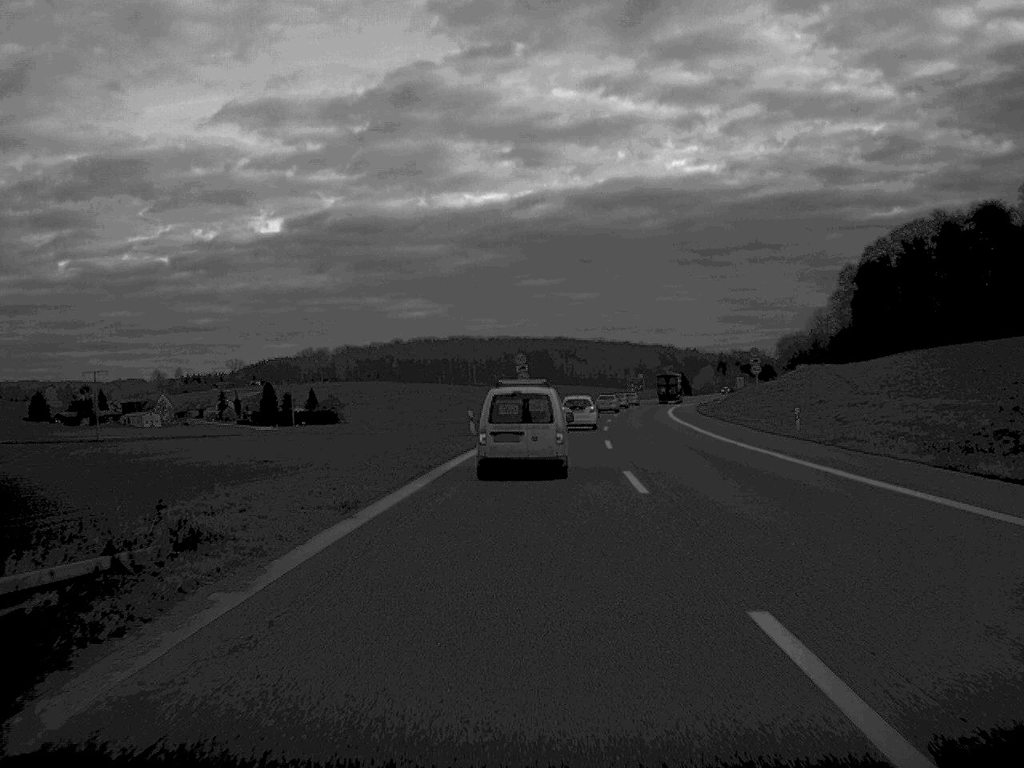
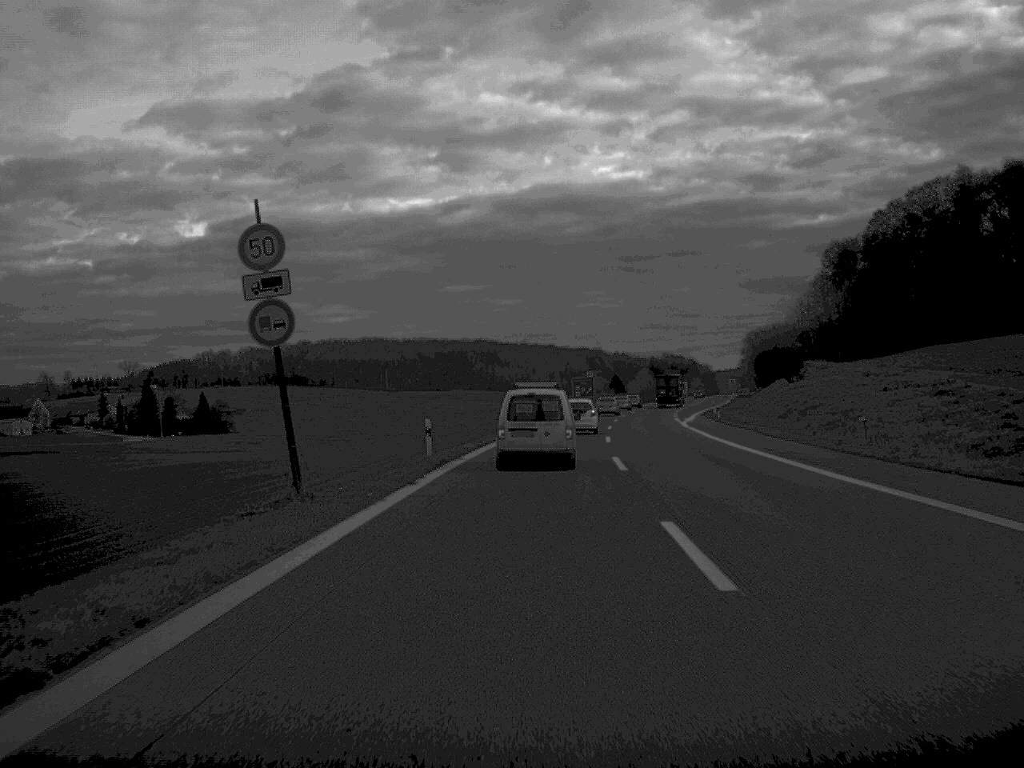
(+2.4, +64.3) m; +3°
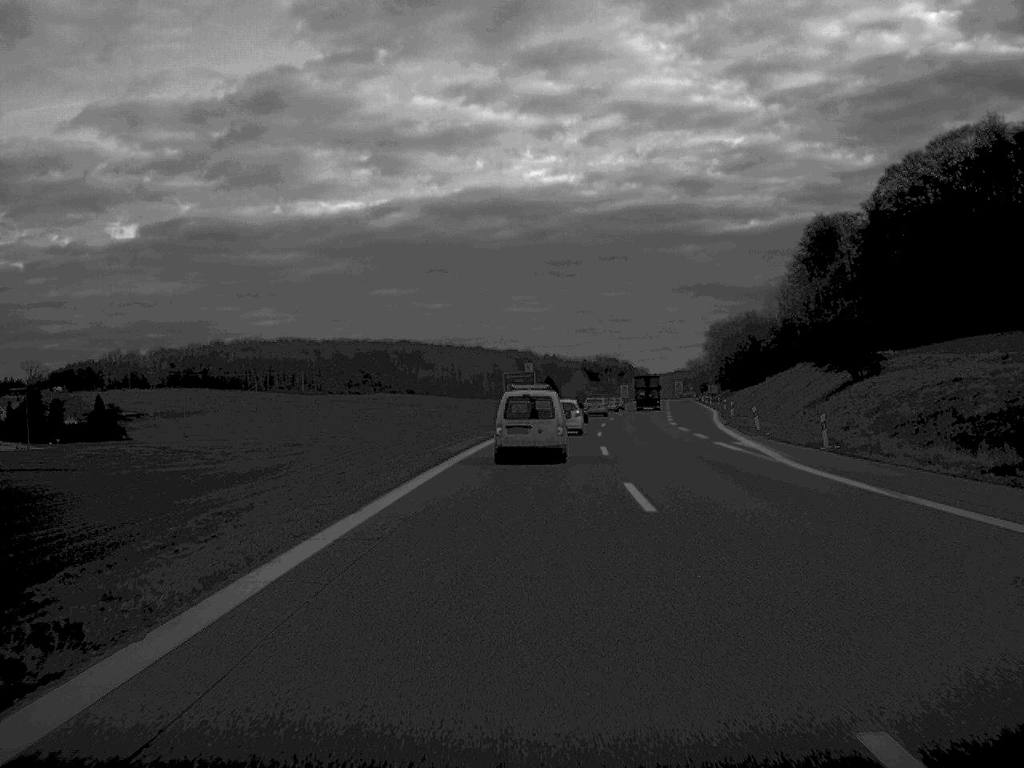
(+1.3, +46.0) m; +3°
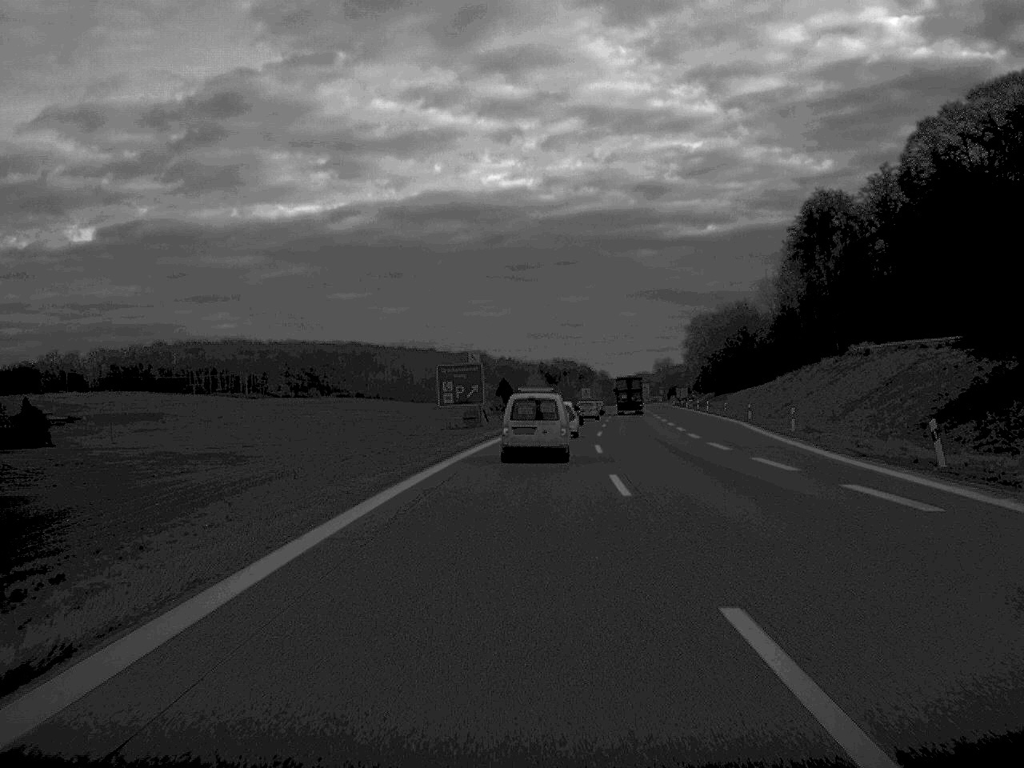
(+0.6, +32.0) m; +2°
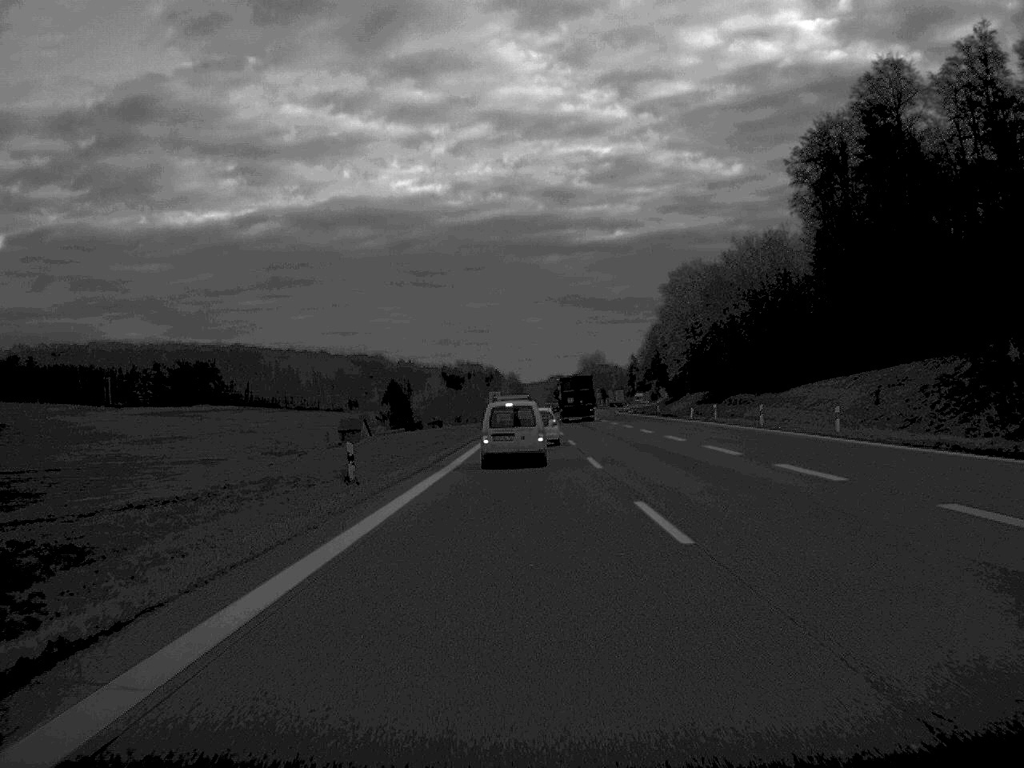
(+2.8, +78.1) m; +4°
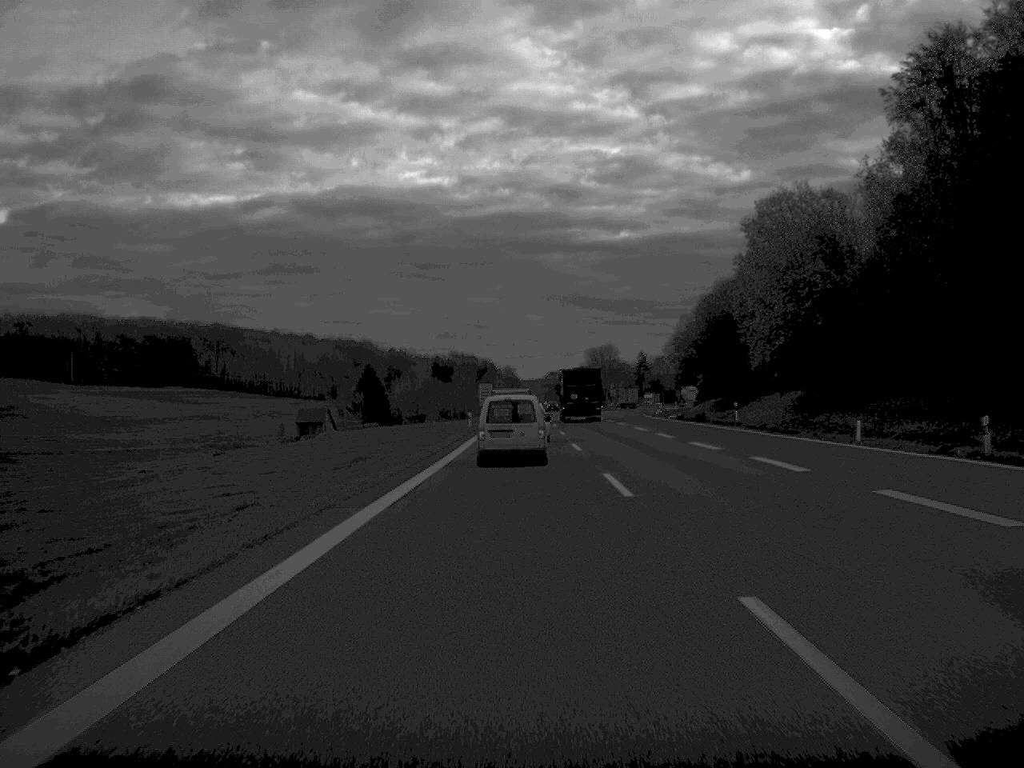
(+0.1, +46.2) m; 0°
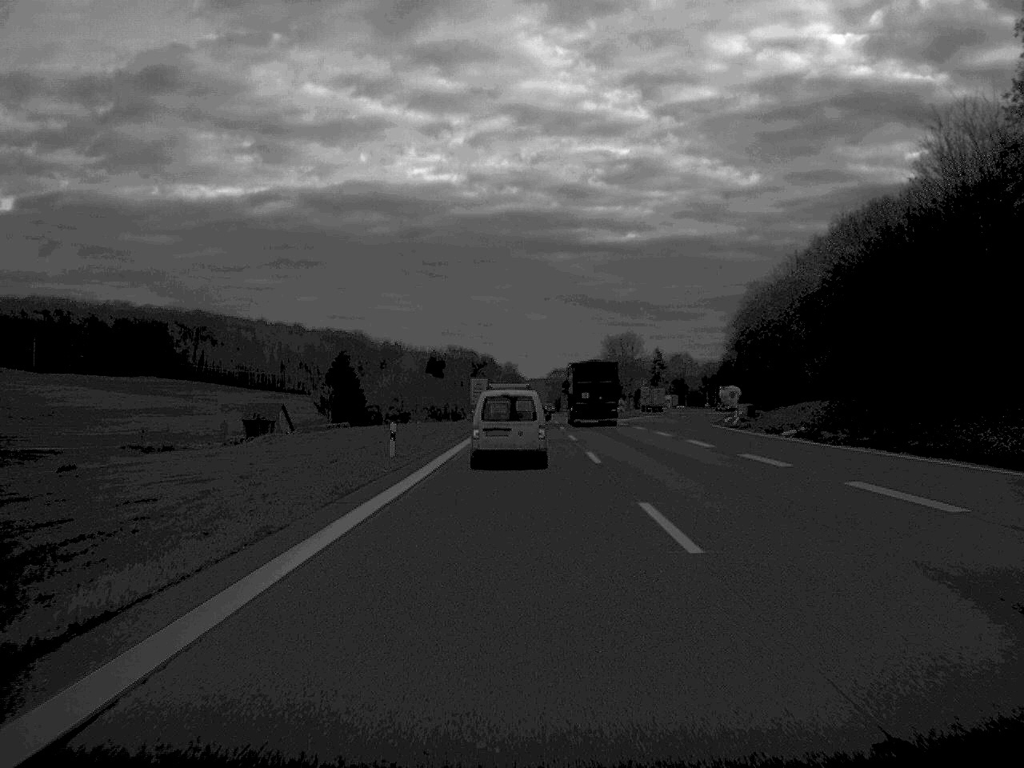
(0.0, +45.7) m; 0°
